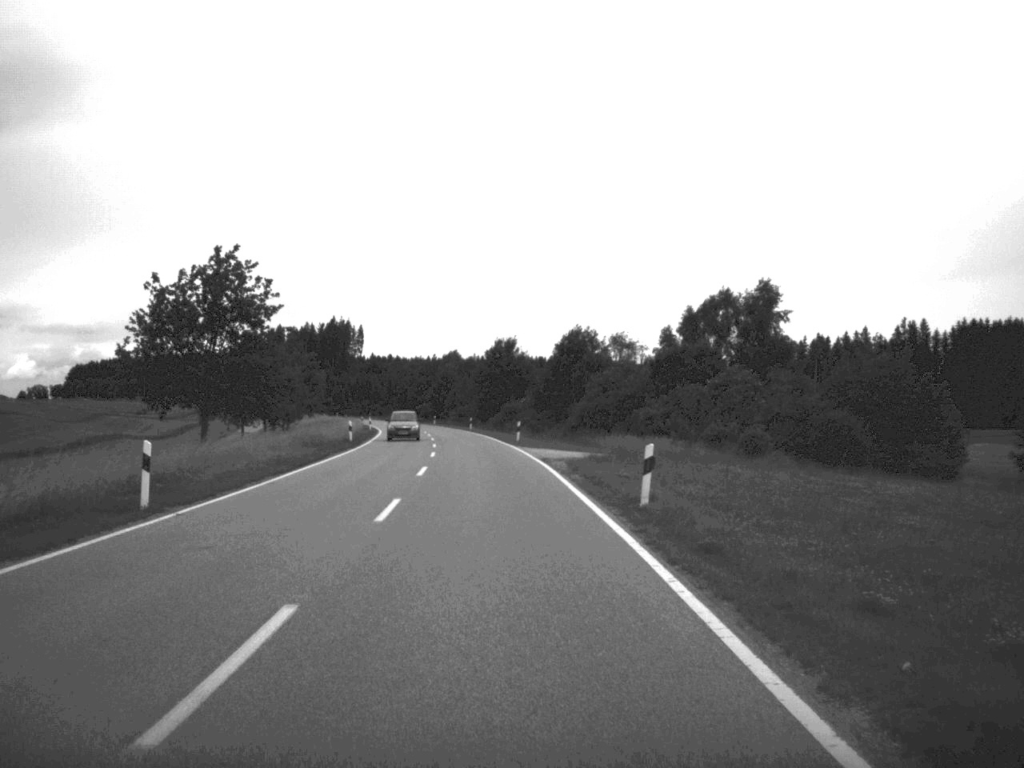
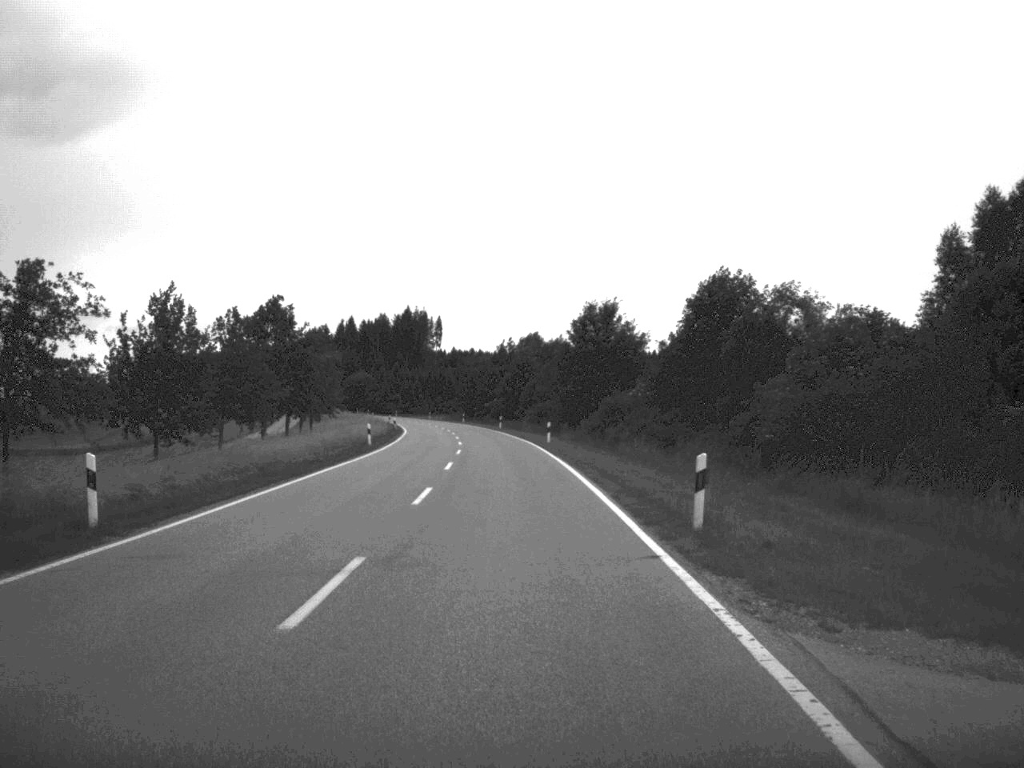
(-1.4, +43.2) m; -4°
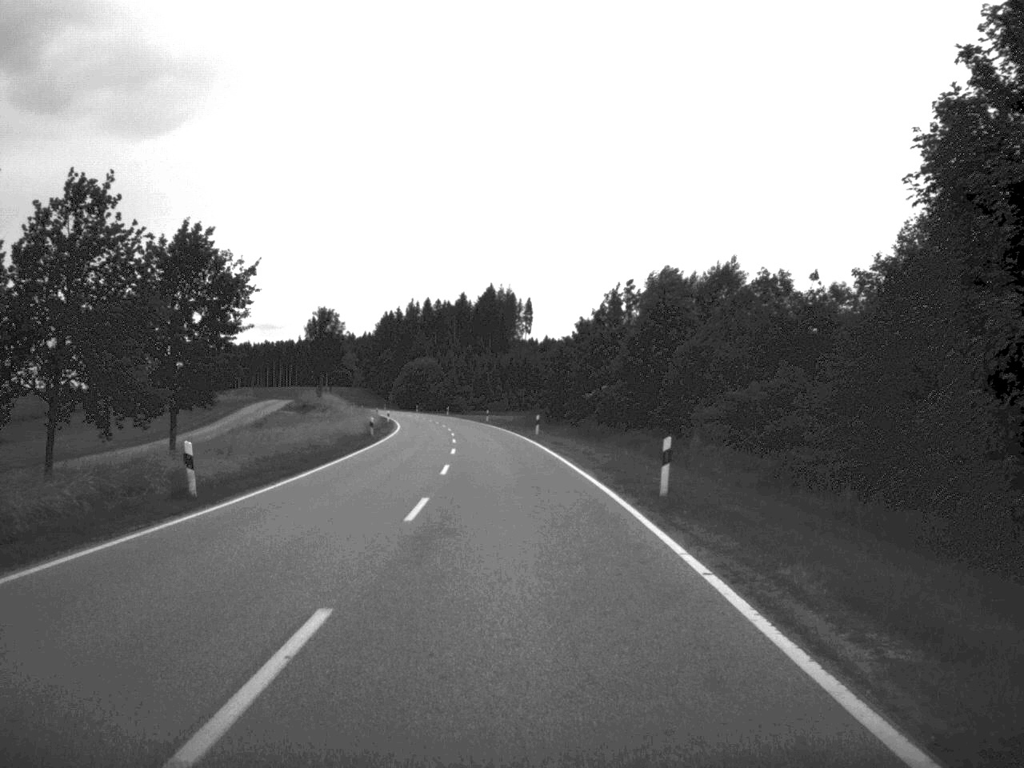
(-2.6, +74.1) m; -4°
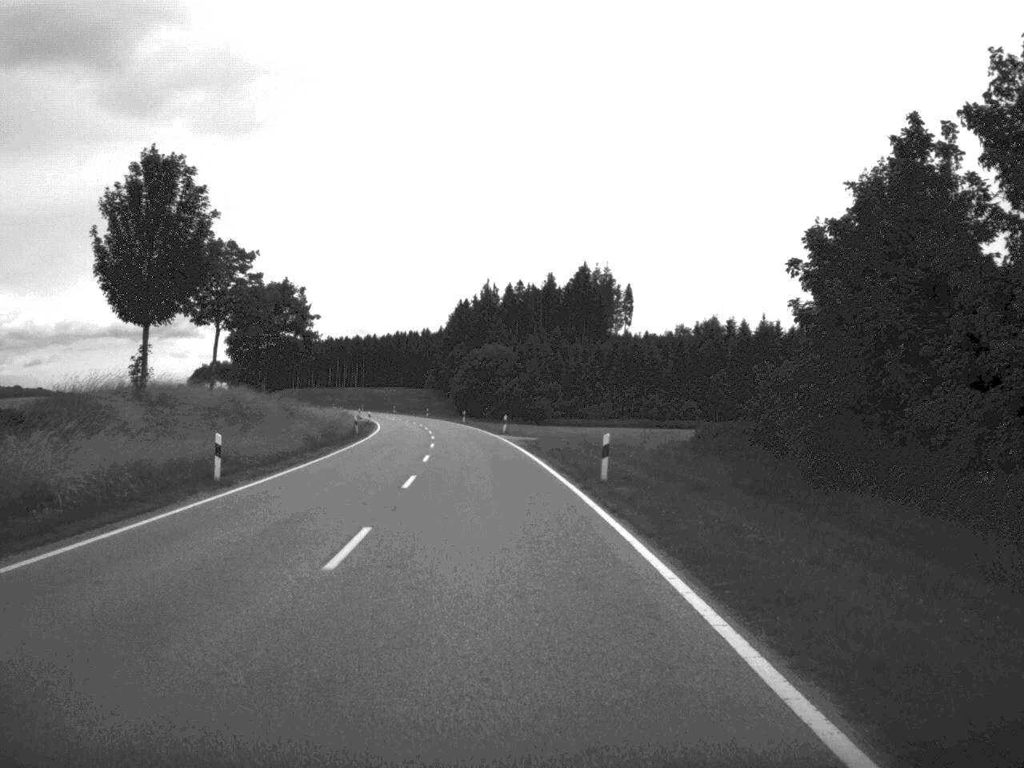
(-2.7, +74.5) m; -4°
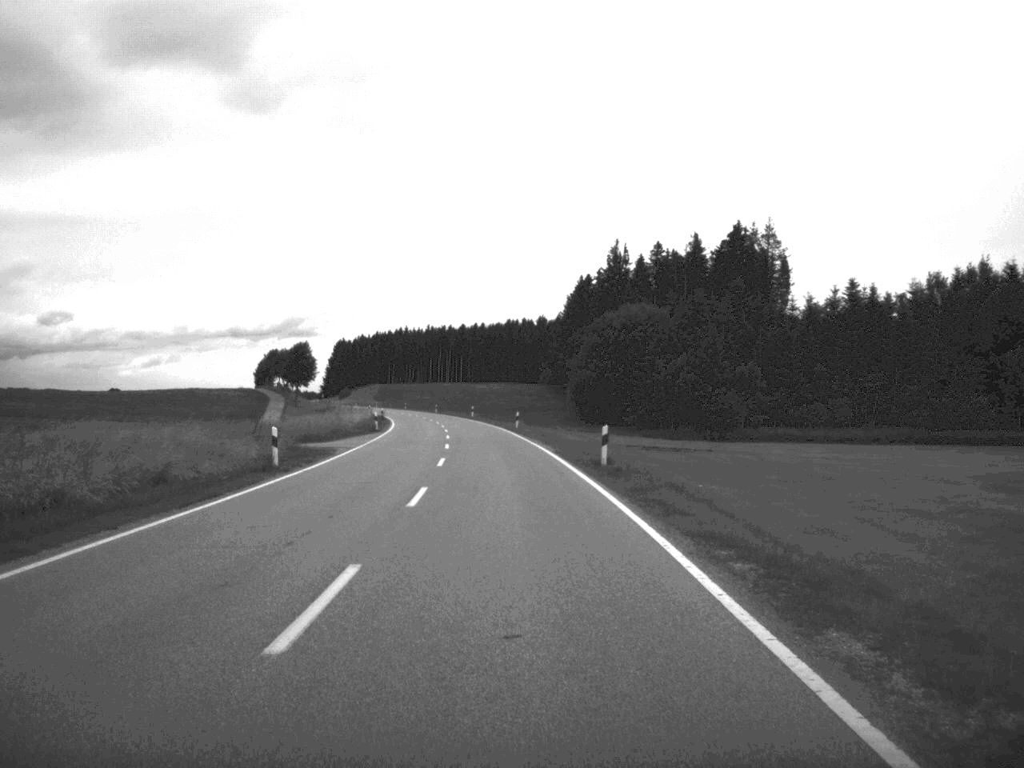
(-4.0, +74.2) m; -6°
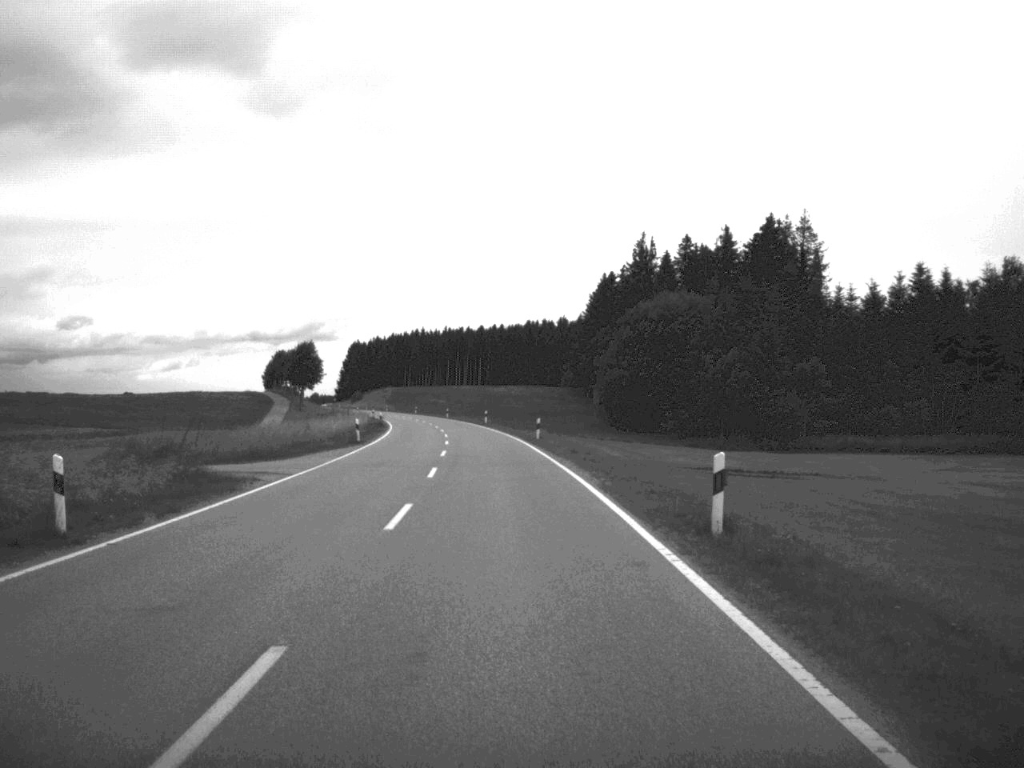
(-0.1, +15.2) m; -1°
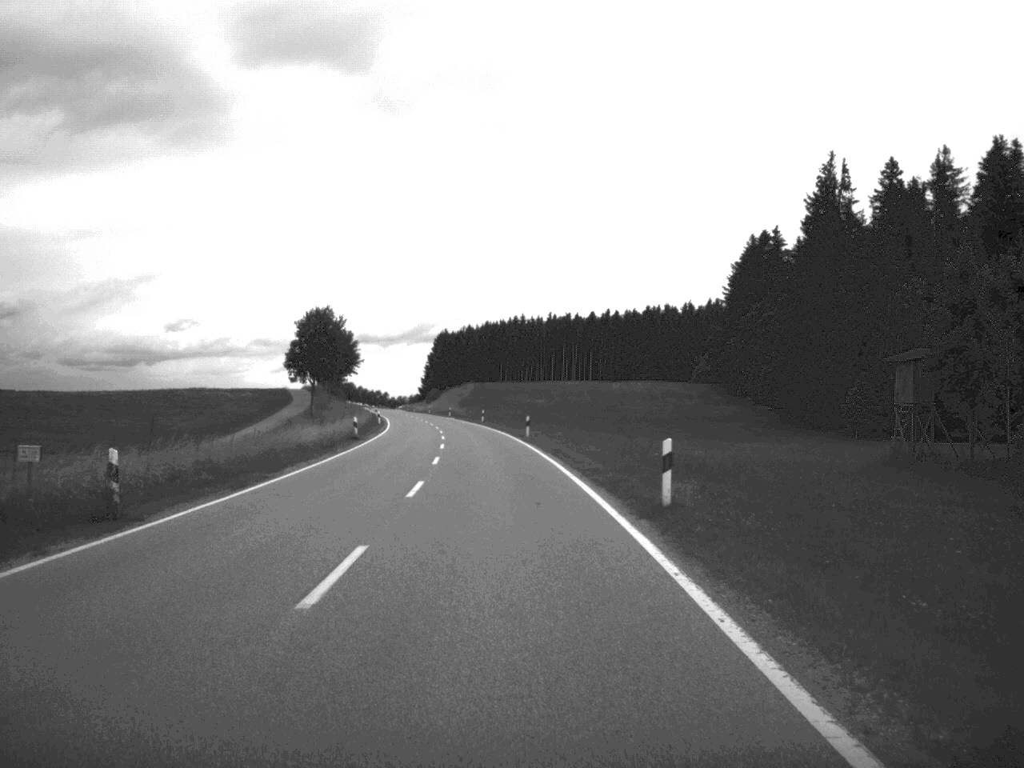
(-3.4, +76.0) m; -5°
